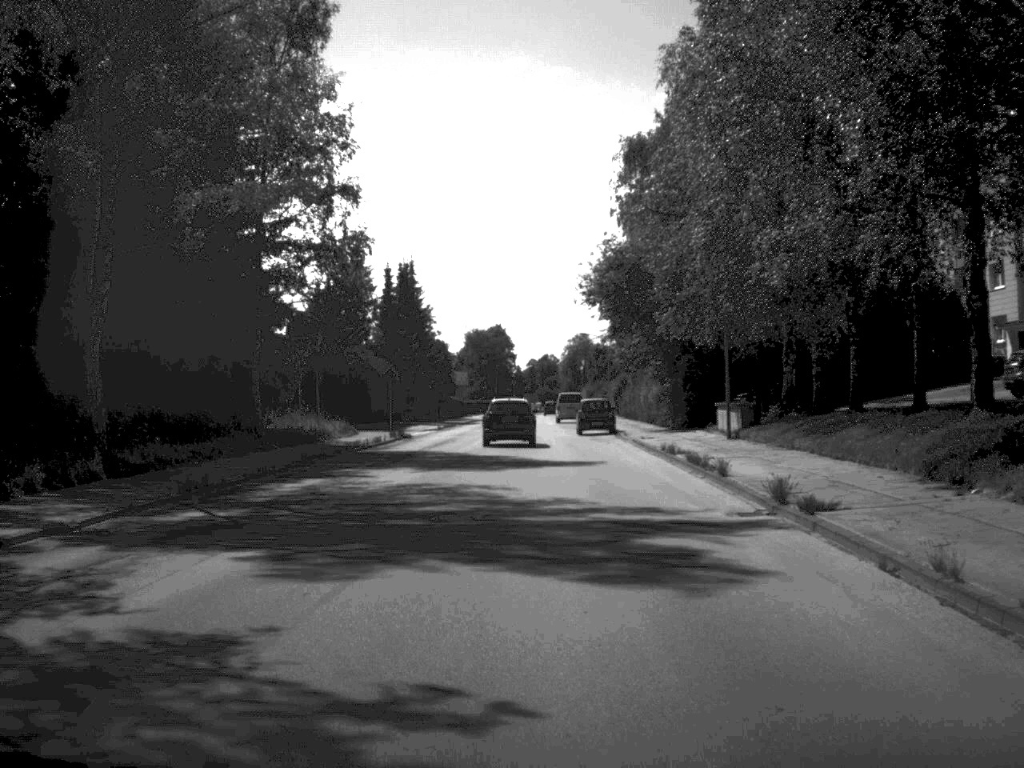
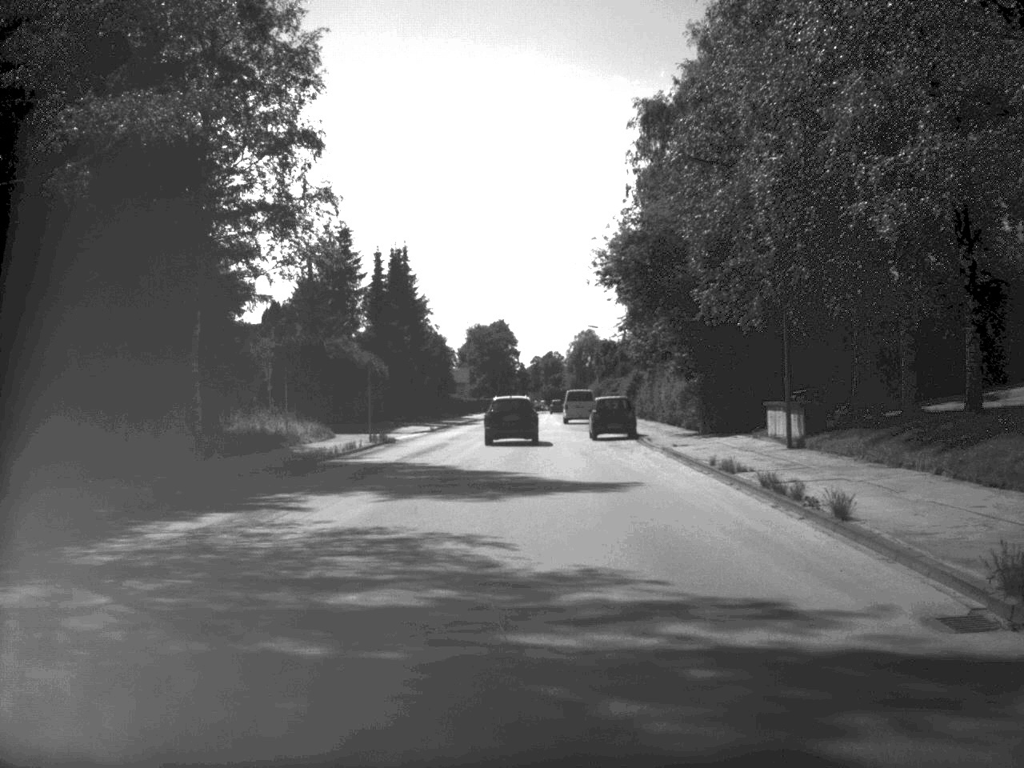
(0.0, +8.4) m; 0°
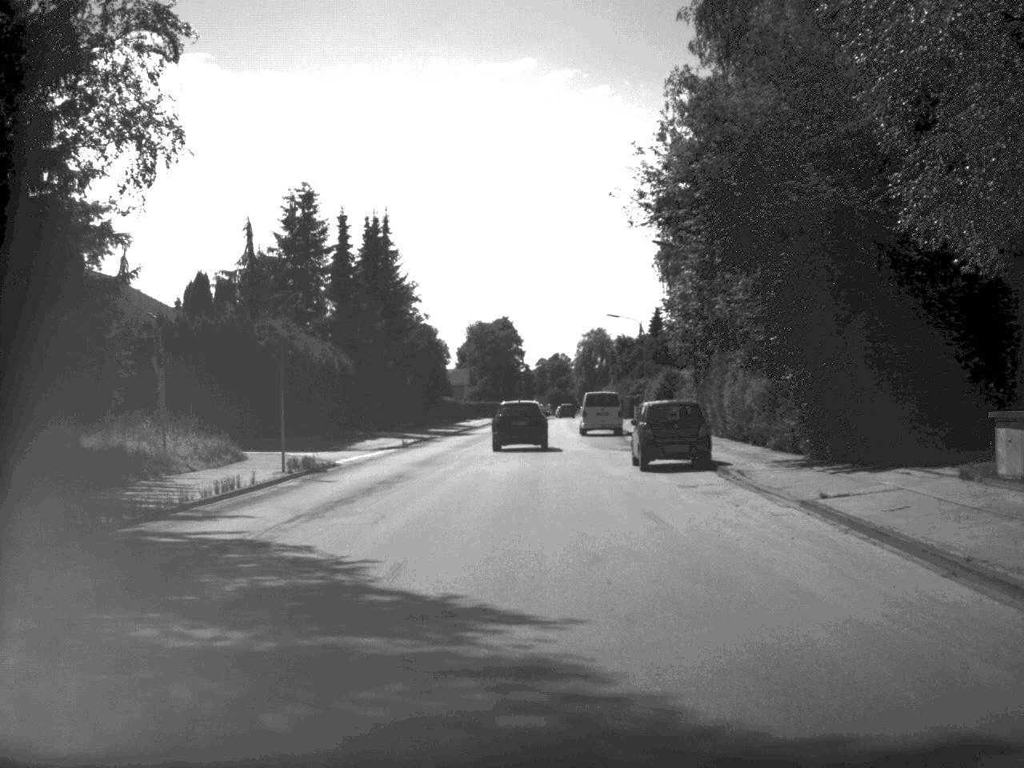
(-0.1, +17.1) m; 0°
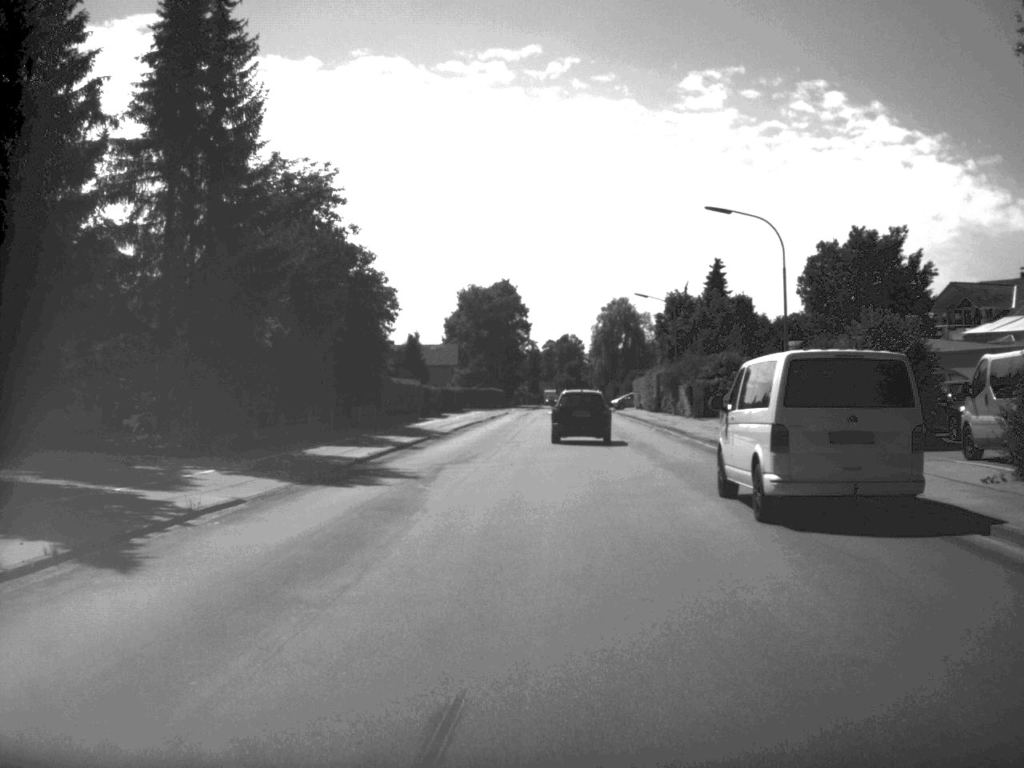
(-0.2, +42.7) m; 0°
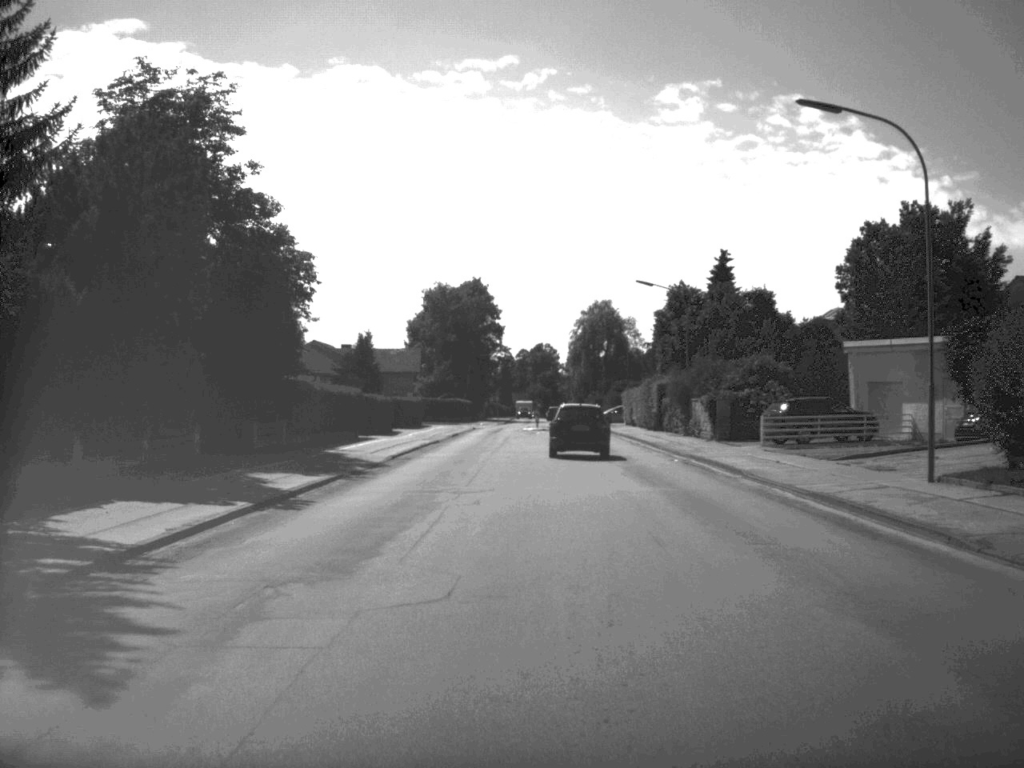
(+0.1, +16.1) m; +1°
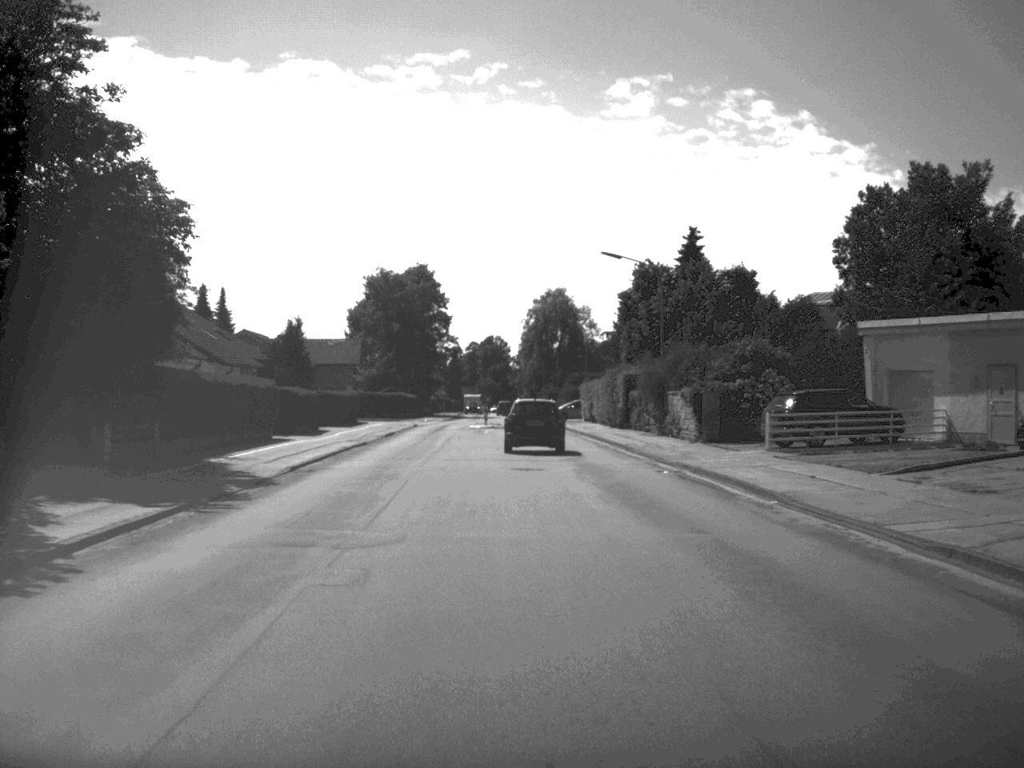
(+0.2, +9.1) m; +2°
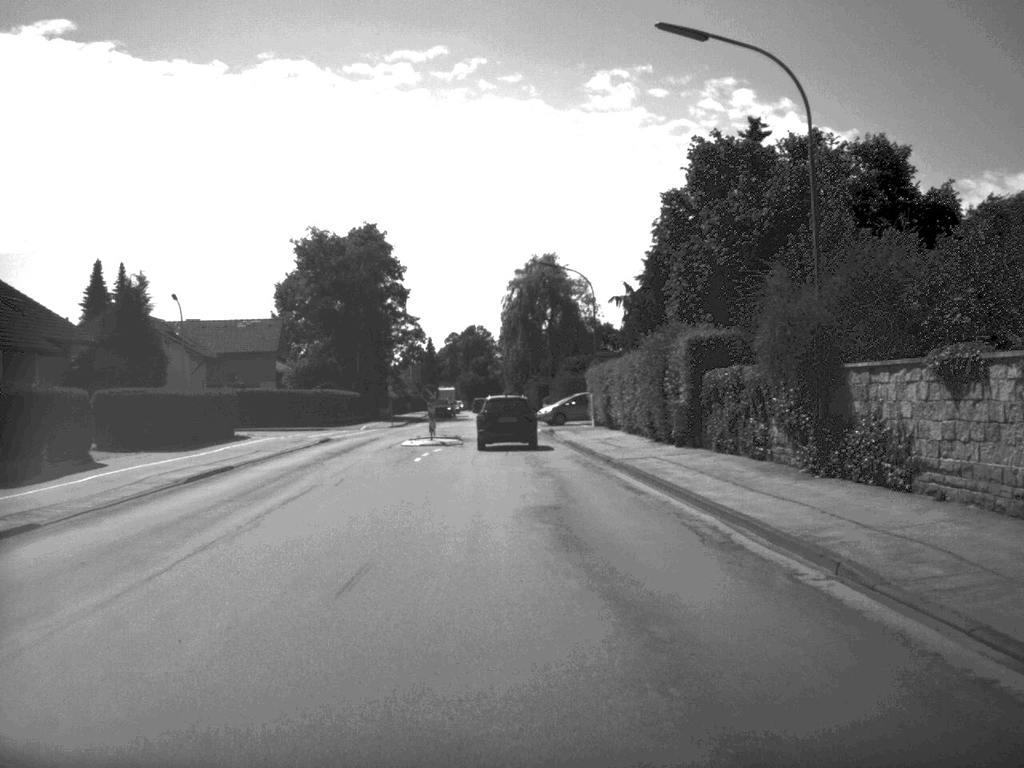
(+0.4, +30.1) m; 0°
